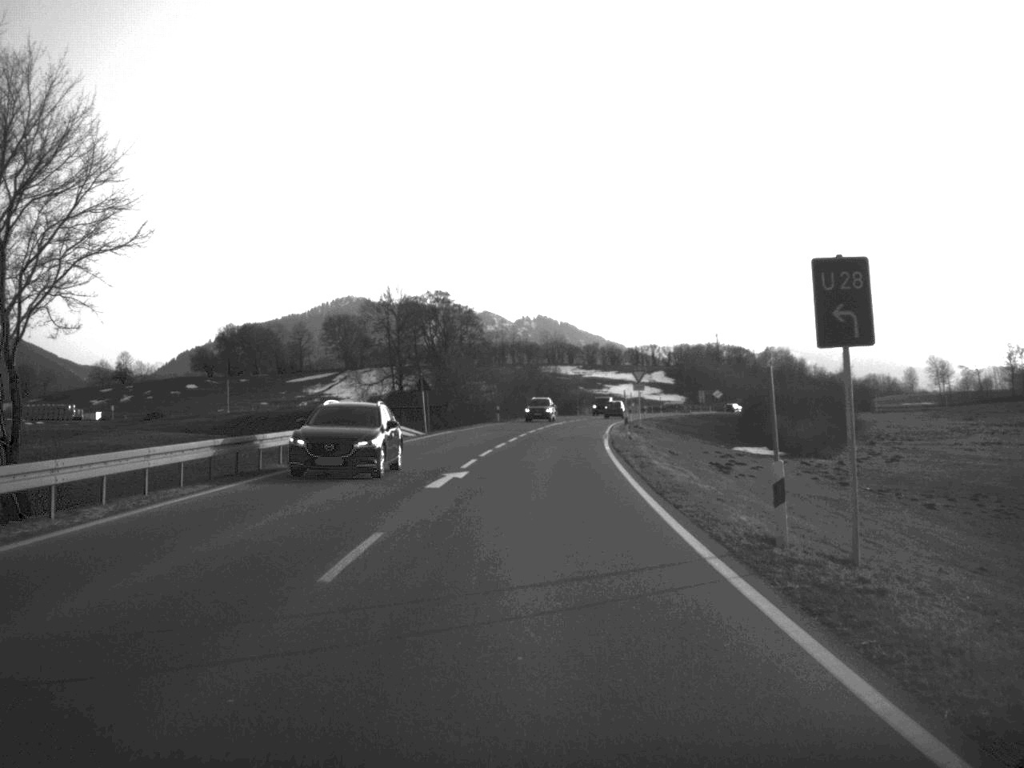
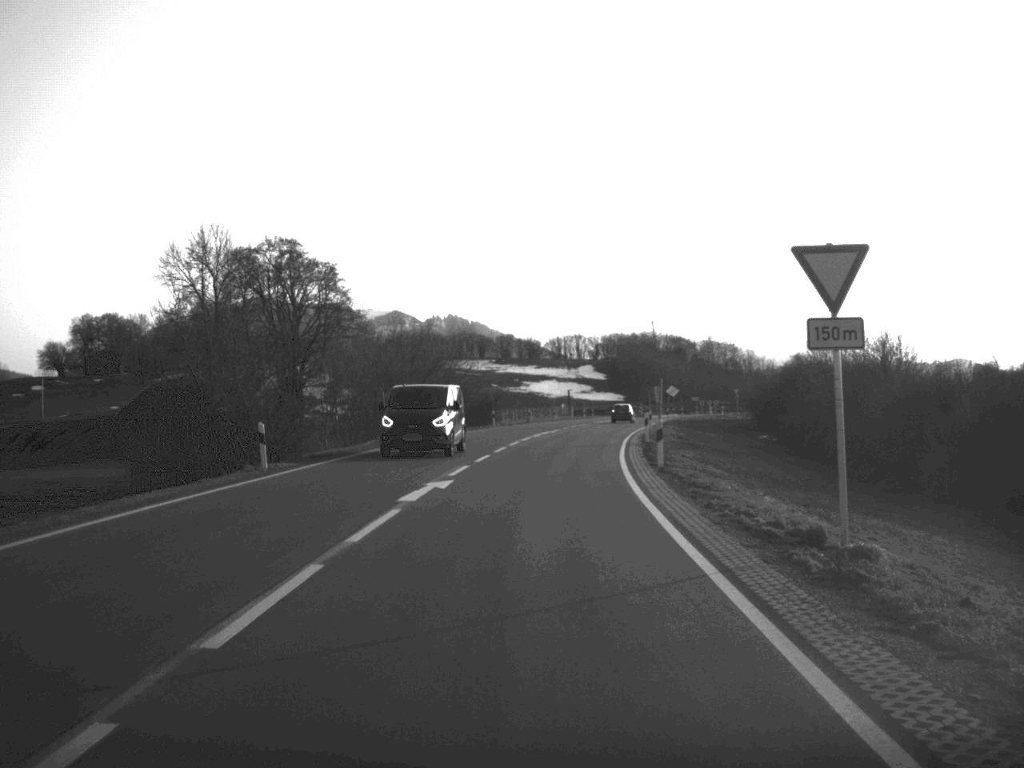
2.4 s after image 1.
(+2.0, +56.3) m; +4°
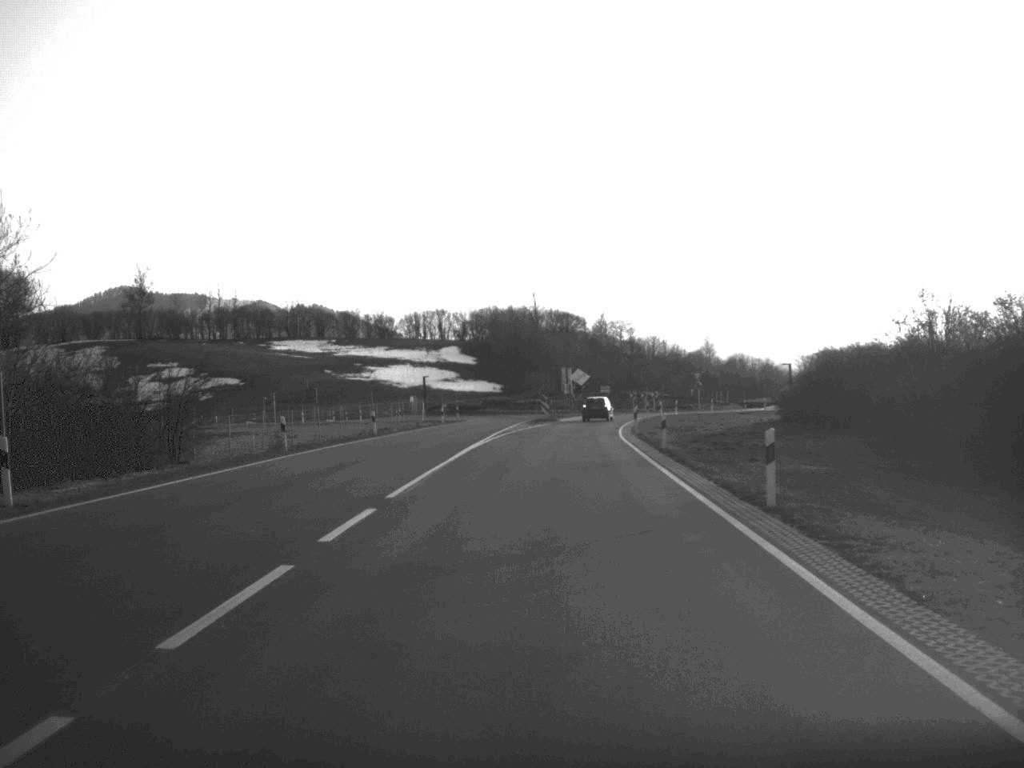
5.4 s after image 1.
(+3.5, +65.1) m; +6°
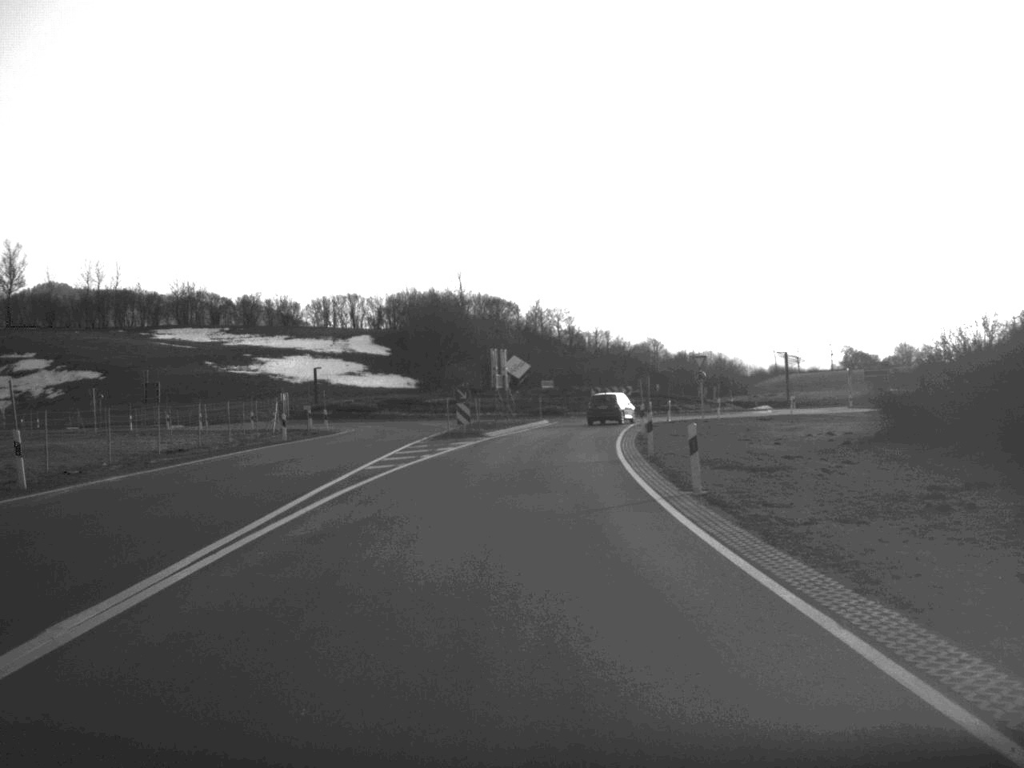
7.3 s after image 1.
(+0.9, +34.0) m; +3°
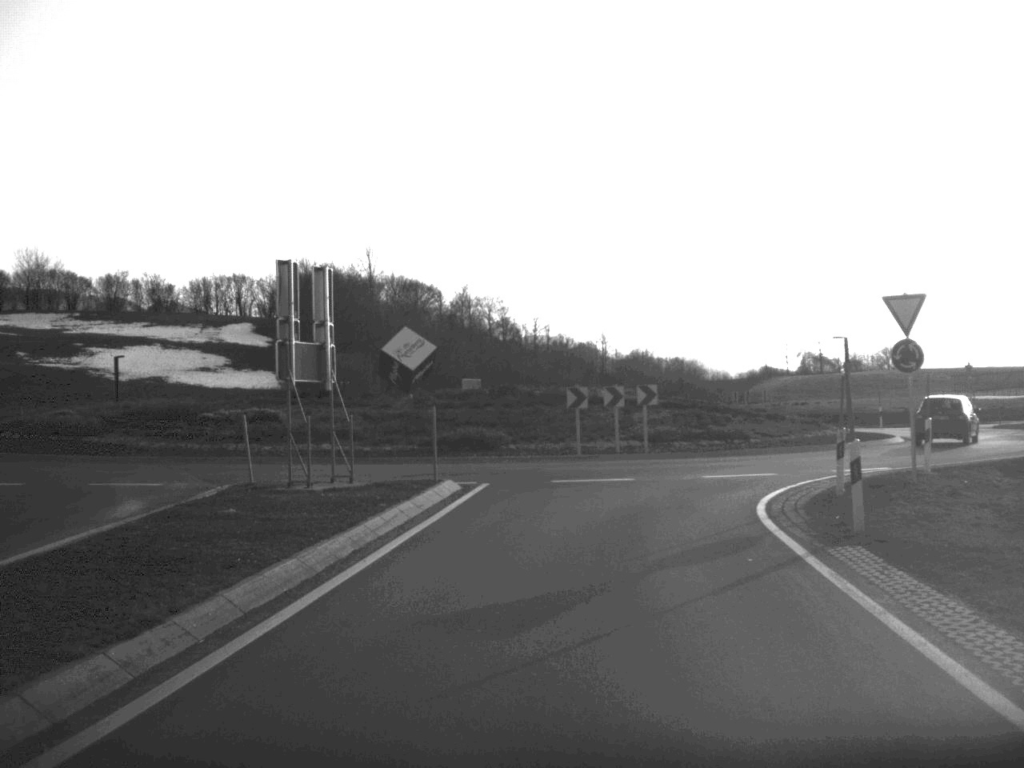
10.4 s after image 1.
(+1.0, +42.7) m; +3°
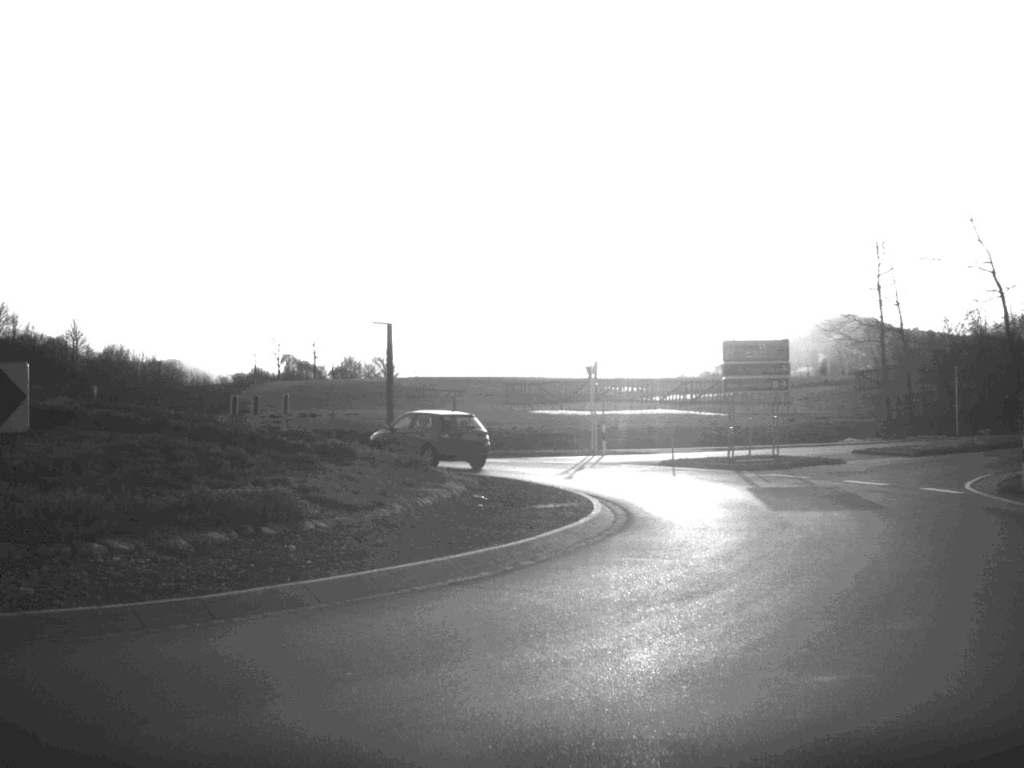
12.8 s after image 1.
(+2.7, +22.7) m; +24°
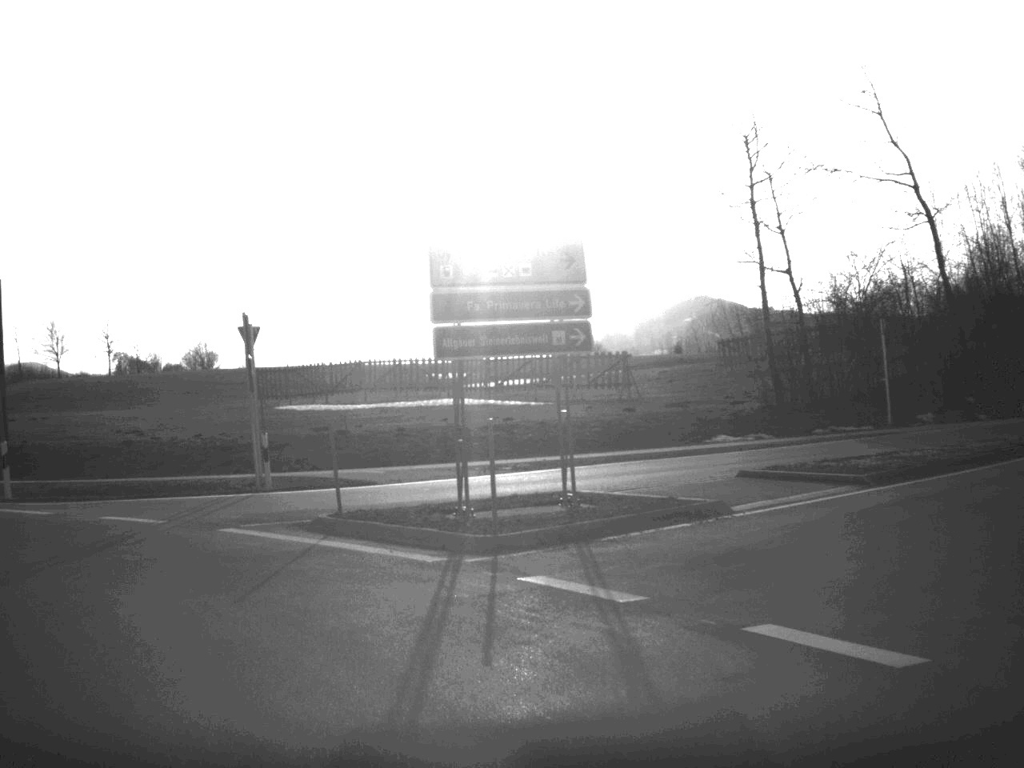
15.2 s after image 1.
(+4.1, +19.2) m; +5°
